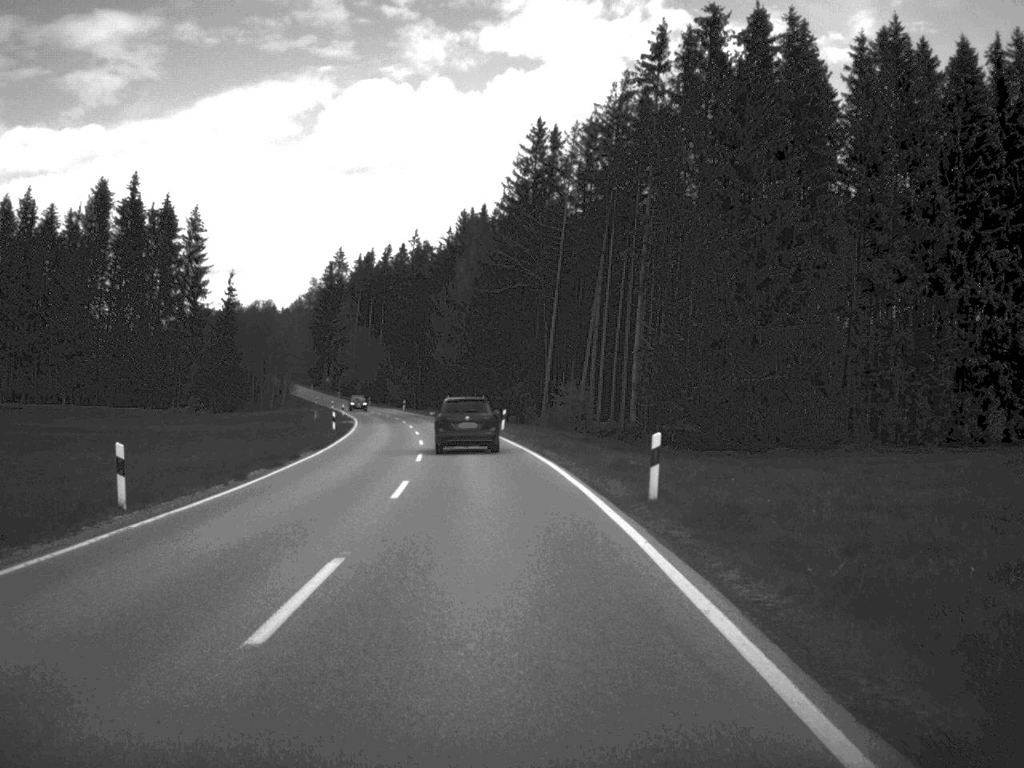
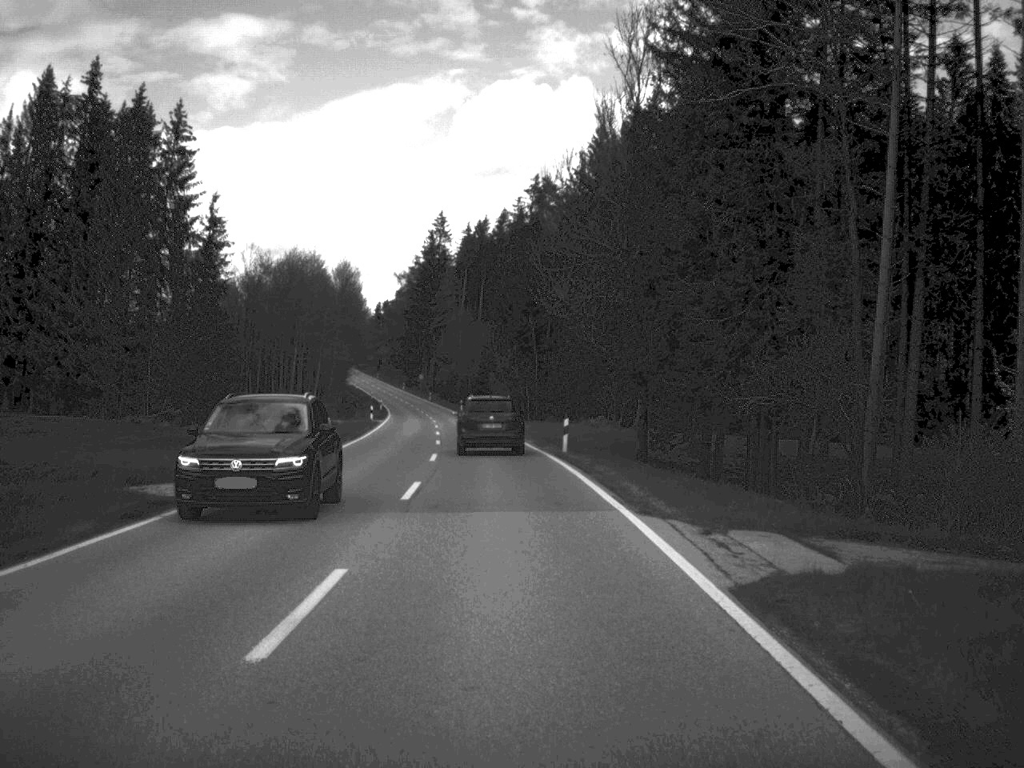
(-3.6, +59.9) m; -6°
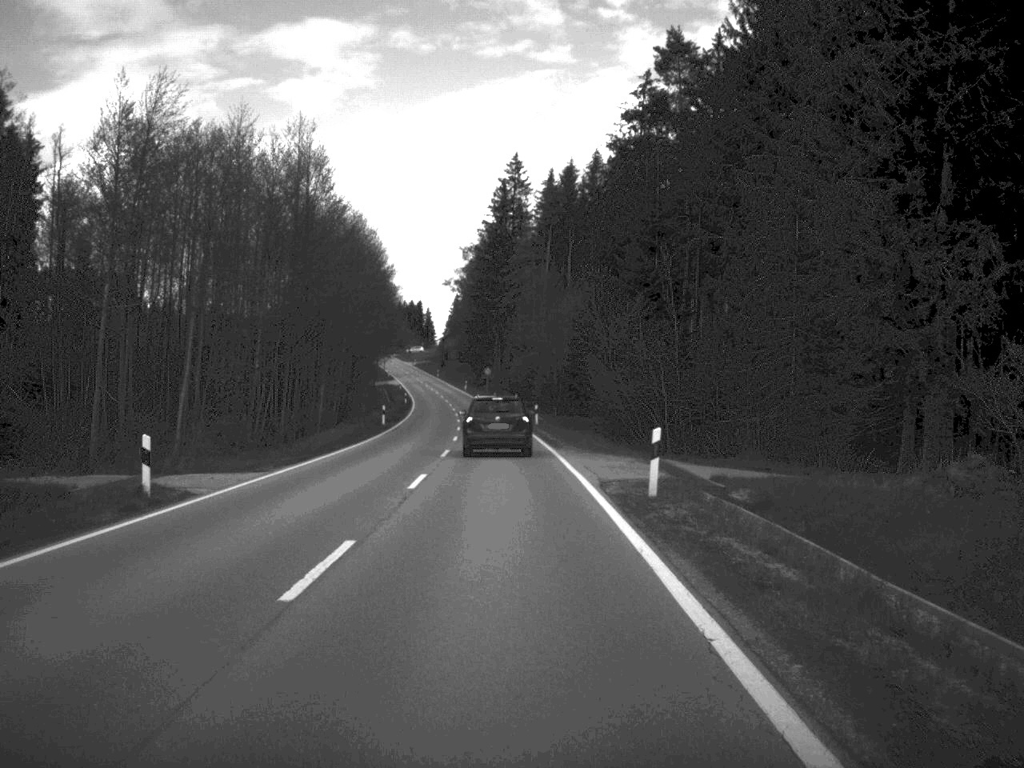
(-2.2, +57.2) m; -4°
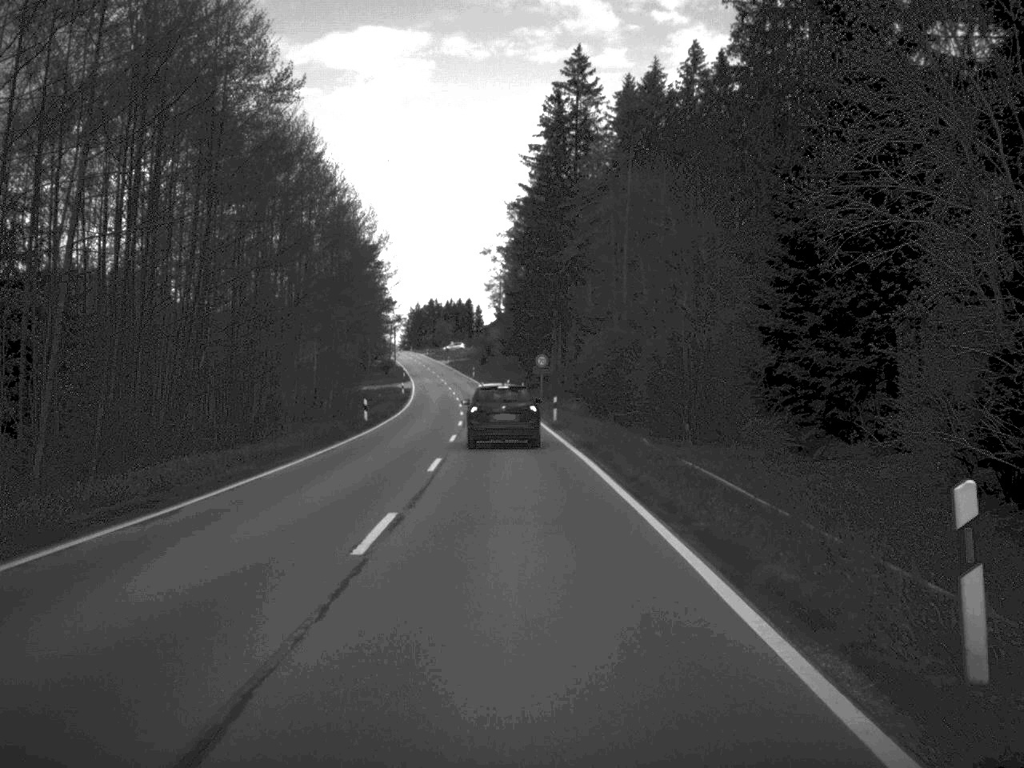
(-1.5, +56.9) m; -3°
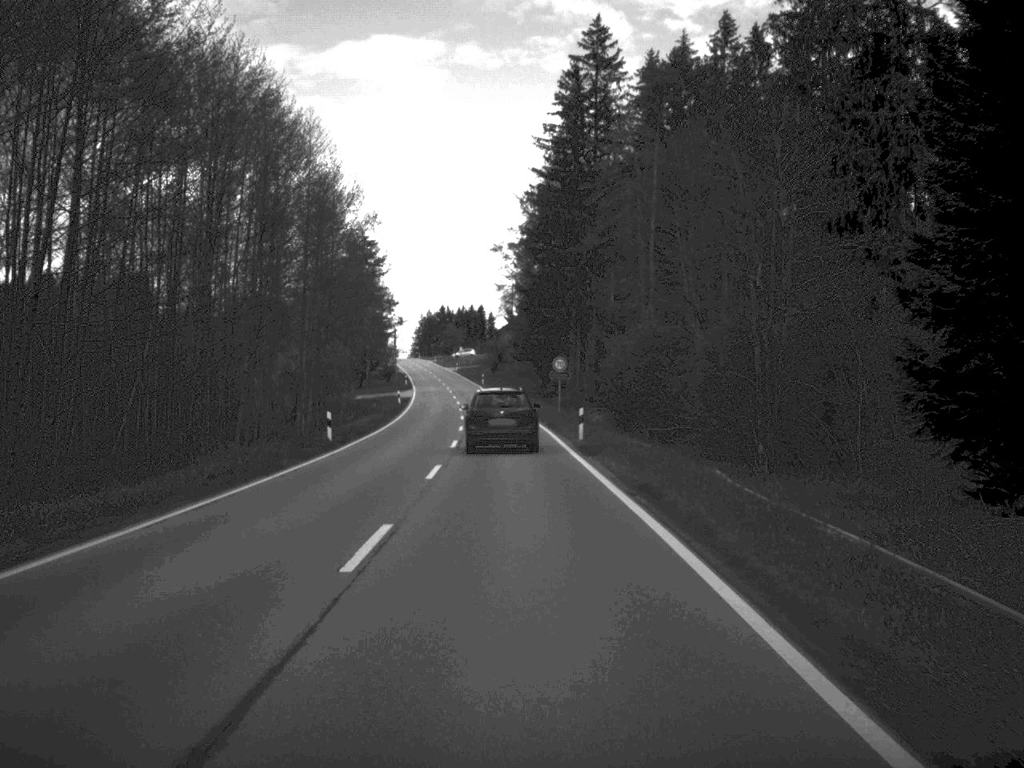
(-0.1, +12.6) m; -1°
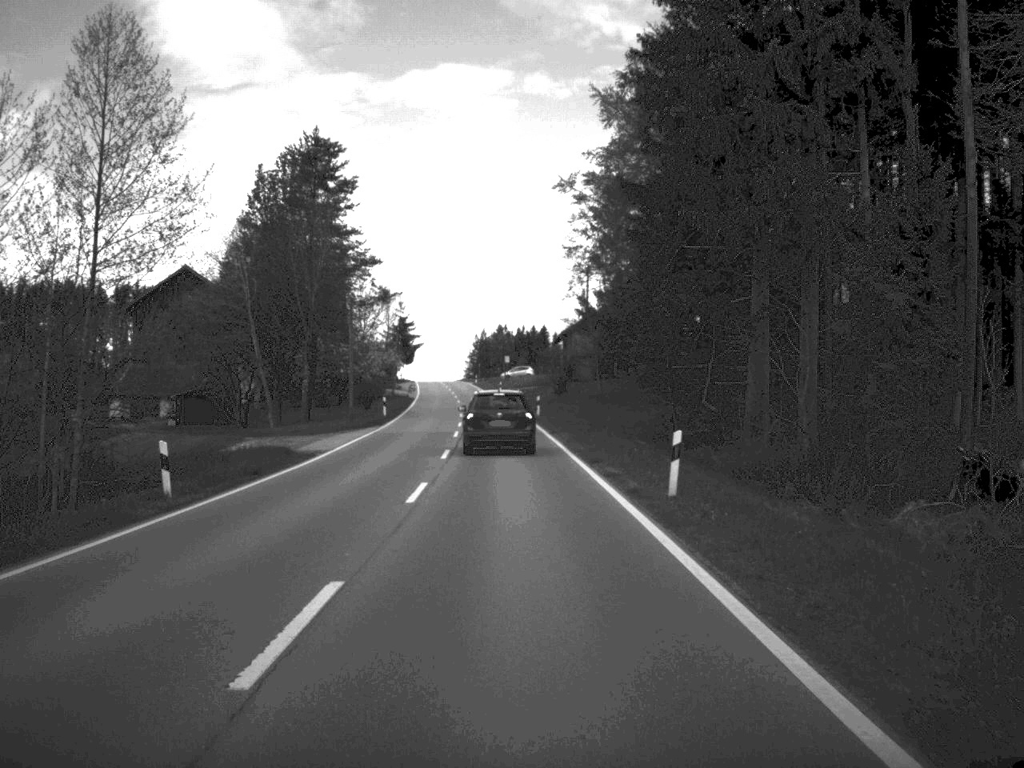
(-1.7, +63.5) m; -3°
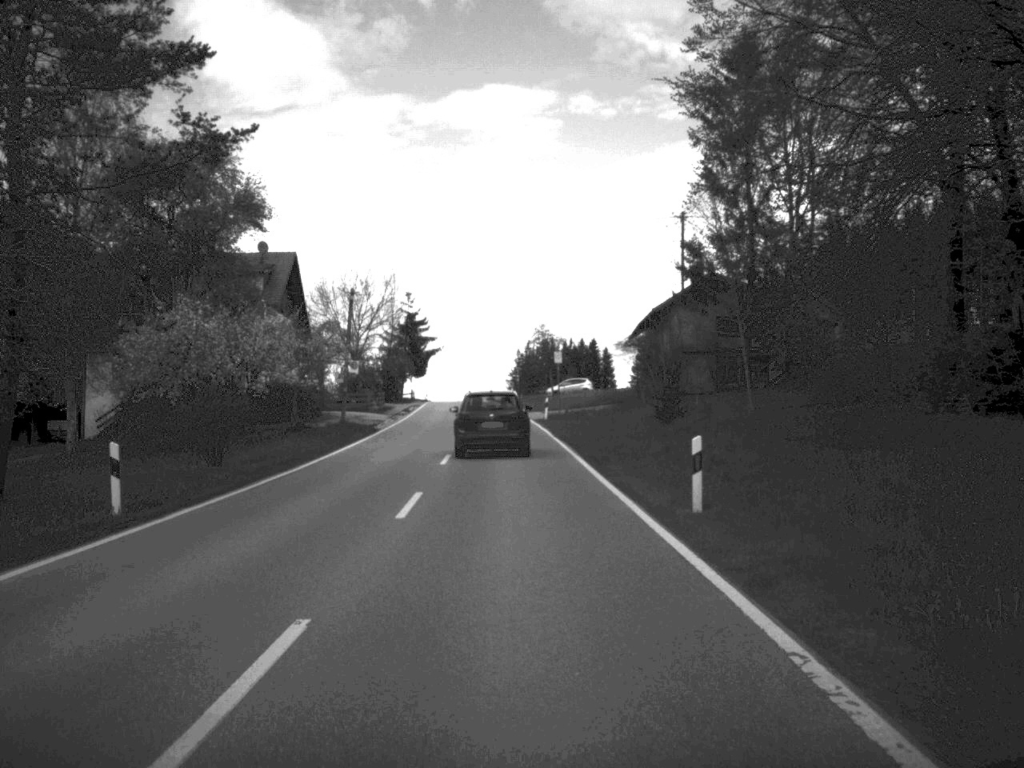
(-1.0, +46.9) m; -2°
